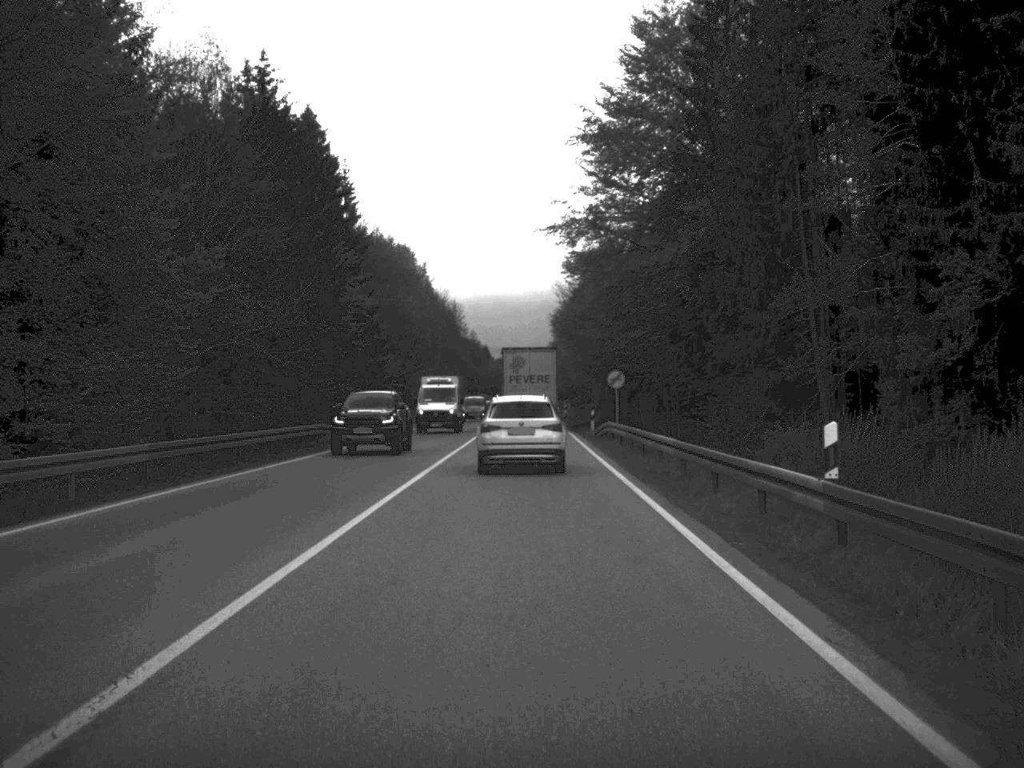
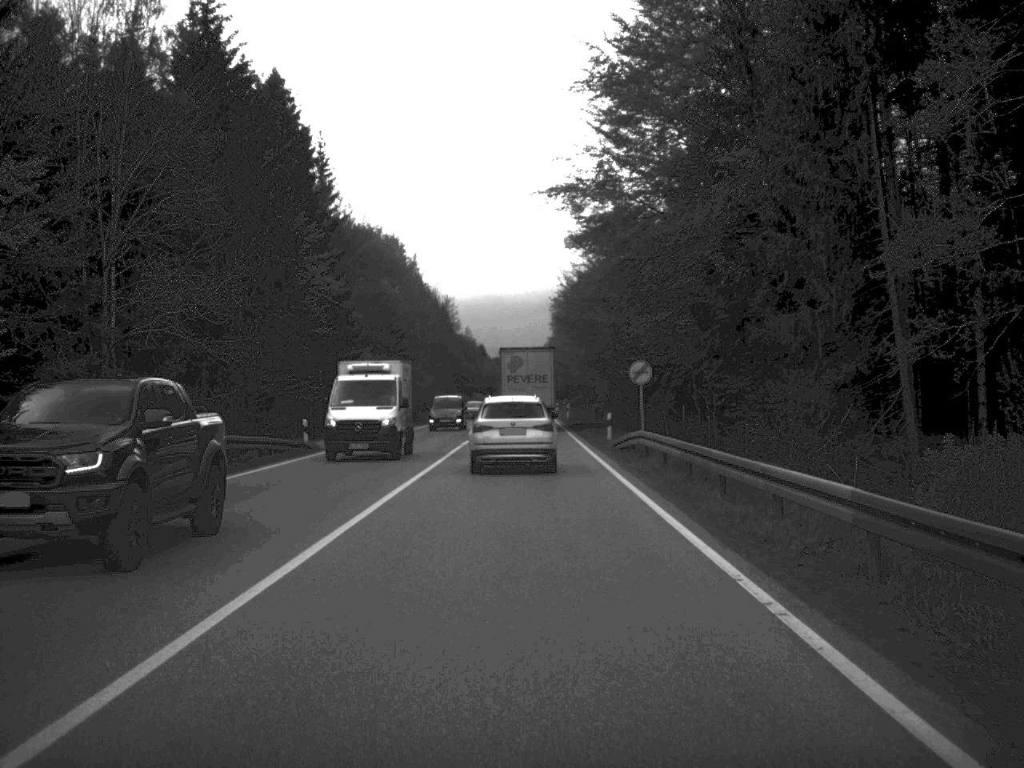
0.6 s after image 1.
(0.0, +13.0) m; 0°
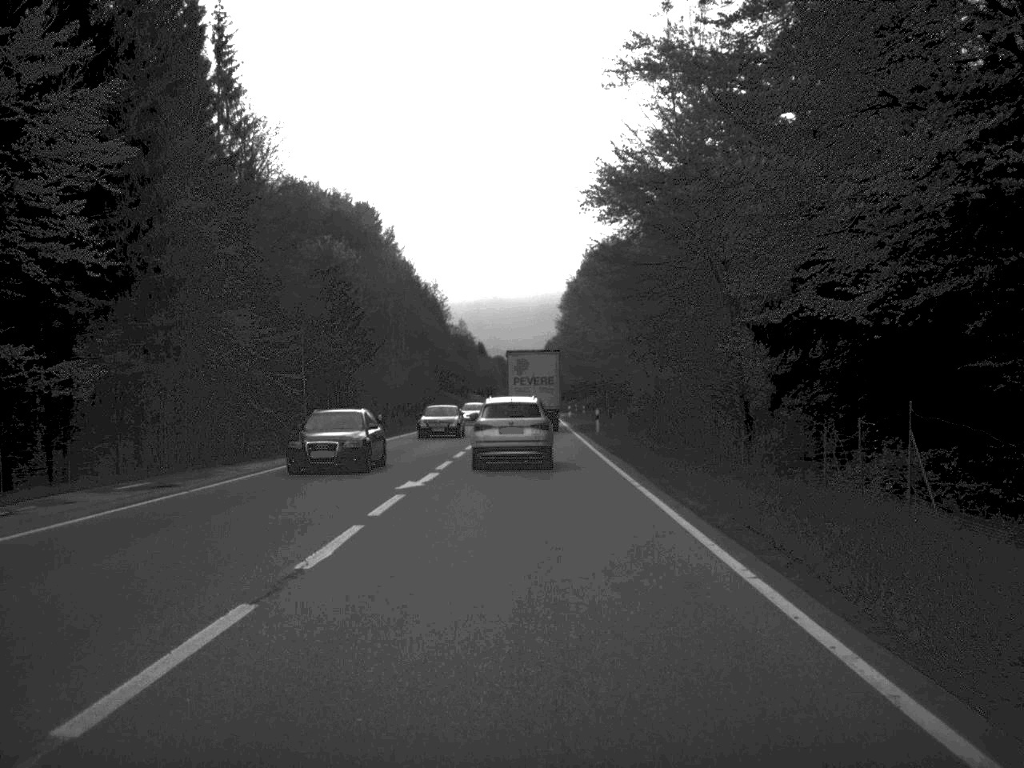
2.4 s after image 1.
(-0.1, +37.8) m; 0°
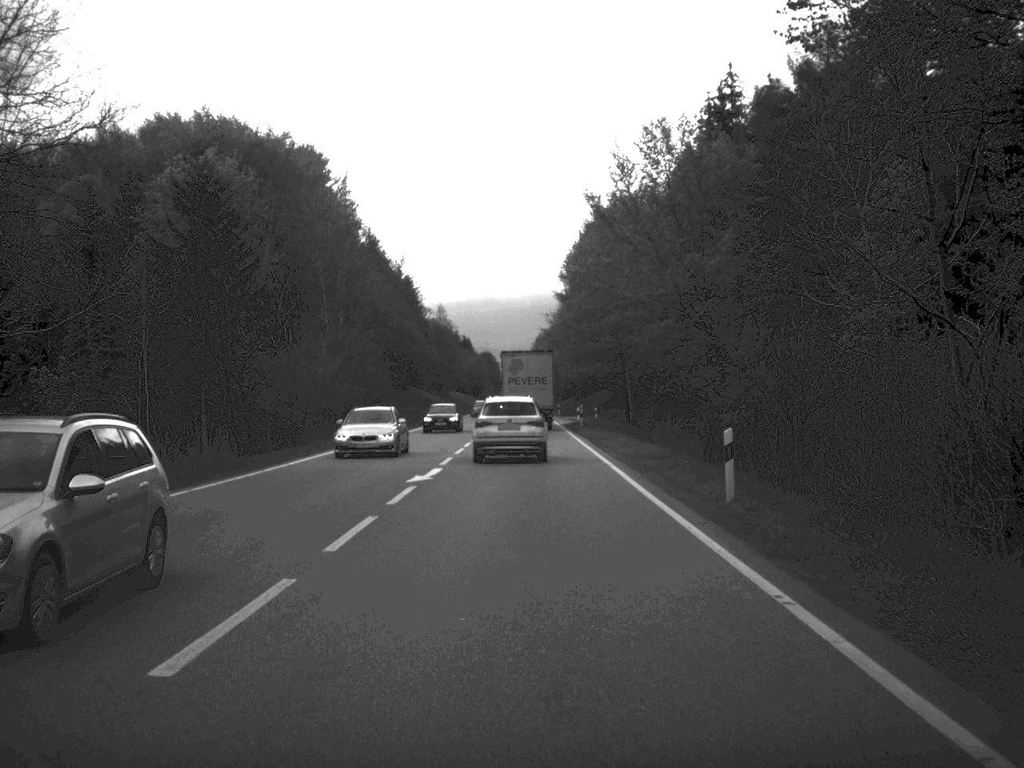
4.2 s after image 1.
(+0.1, +39.4) m; 0°
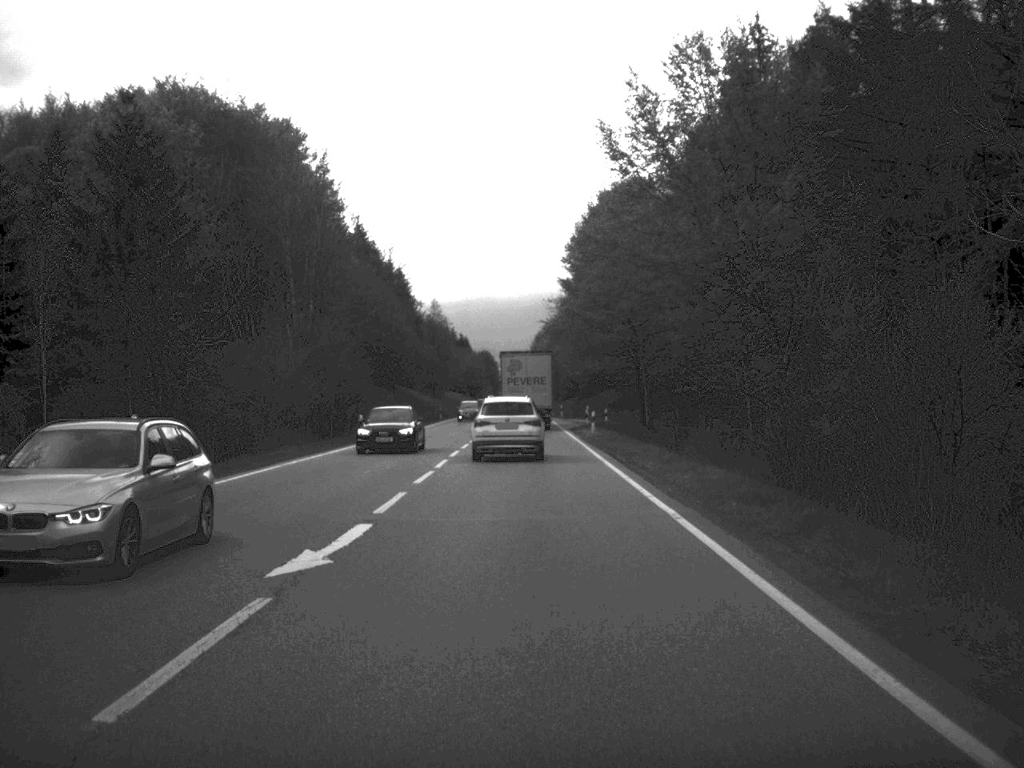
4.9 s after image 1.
(0.0, +13.0) m; 0°
